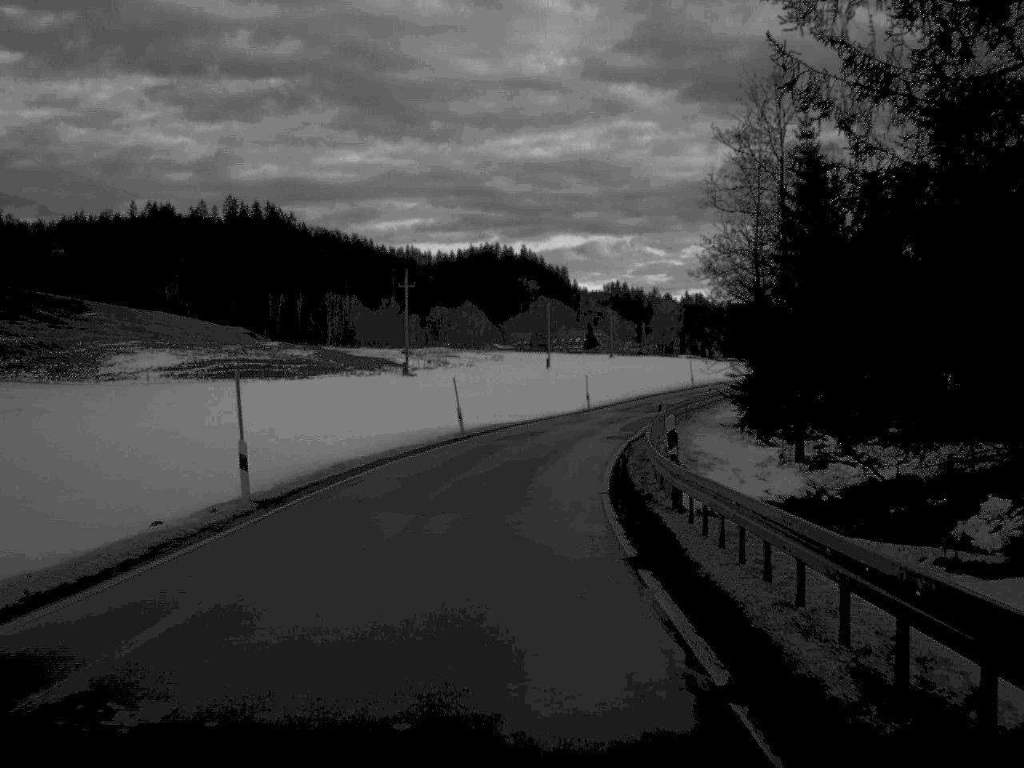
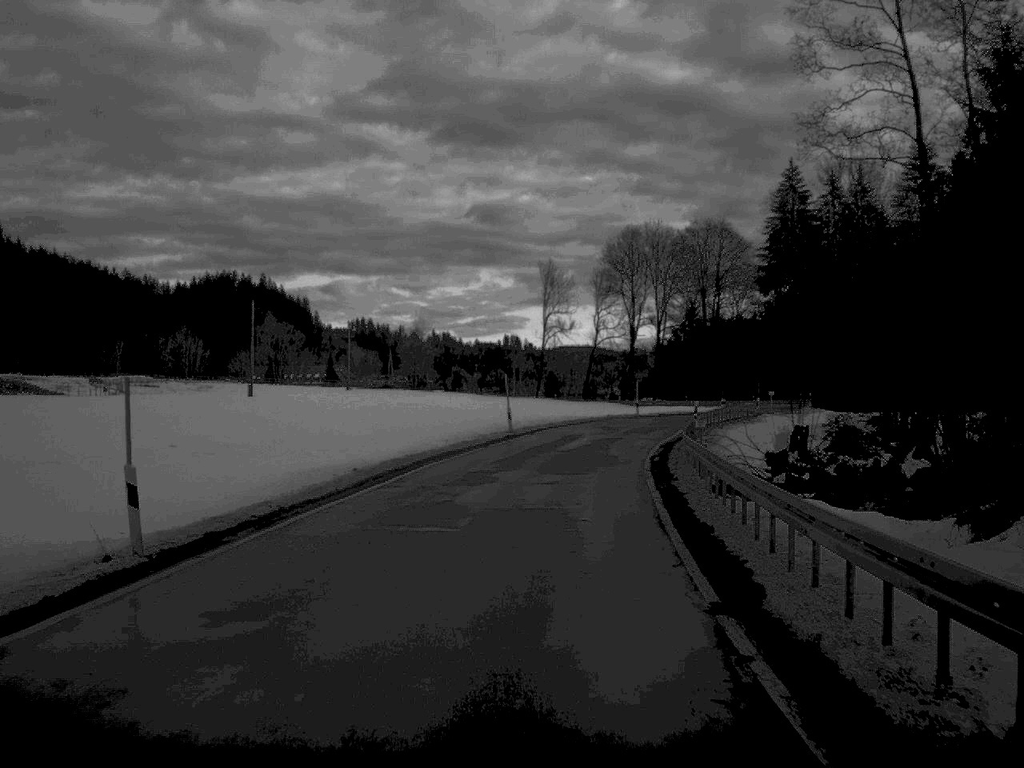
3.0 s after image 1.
(+5.1, +58.5) m; +12°
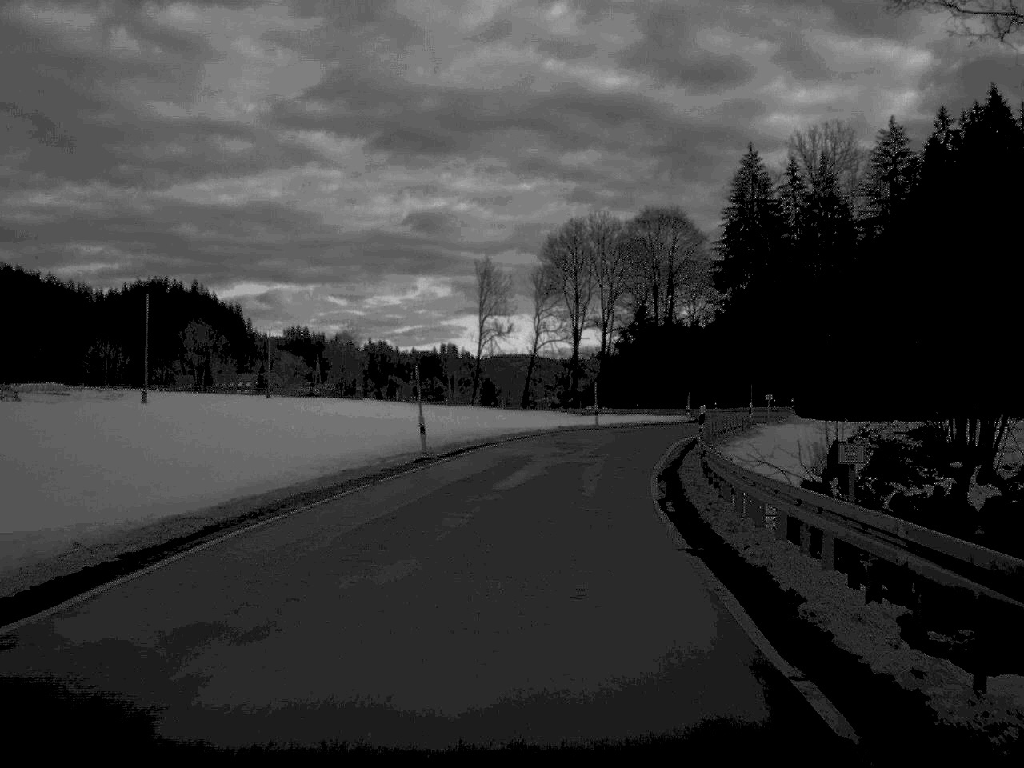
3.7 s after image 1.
(+0.4, +15.2) m; +3°
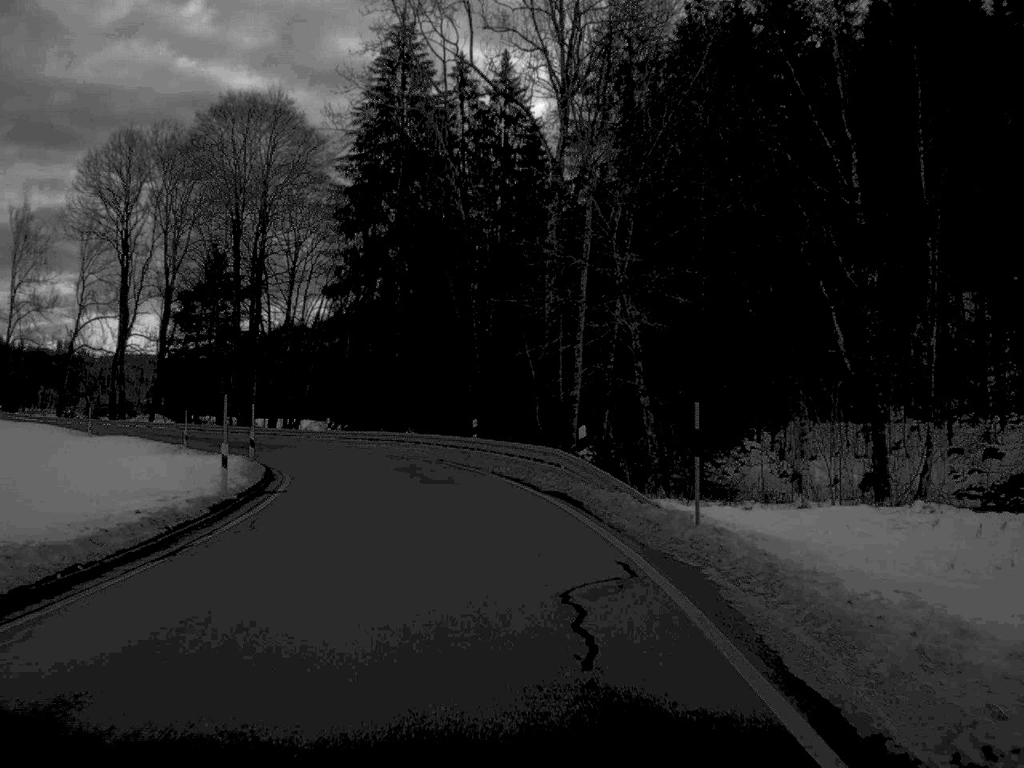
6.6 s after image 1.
(+9.1, +60.0) m; +16°
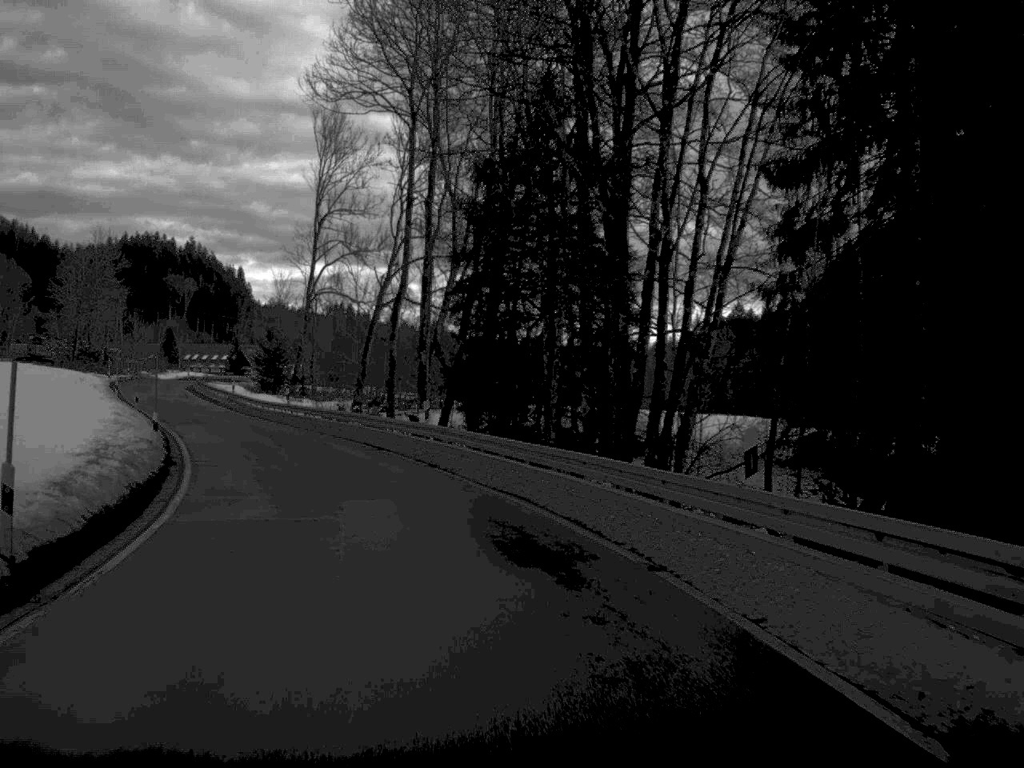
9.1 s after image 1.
(-7.1, +47.3) m; -21°
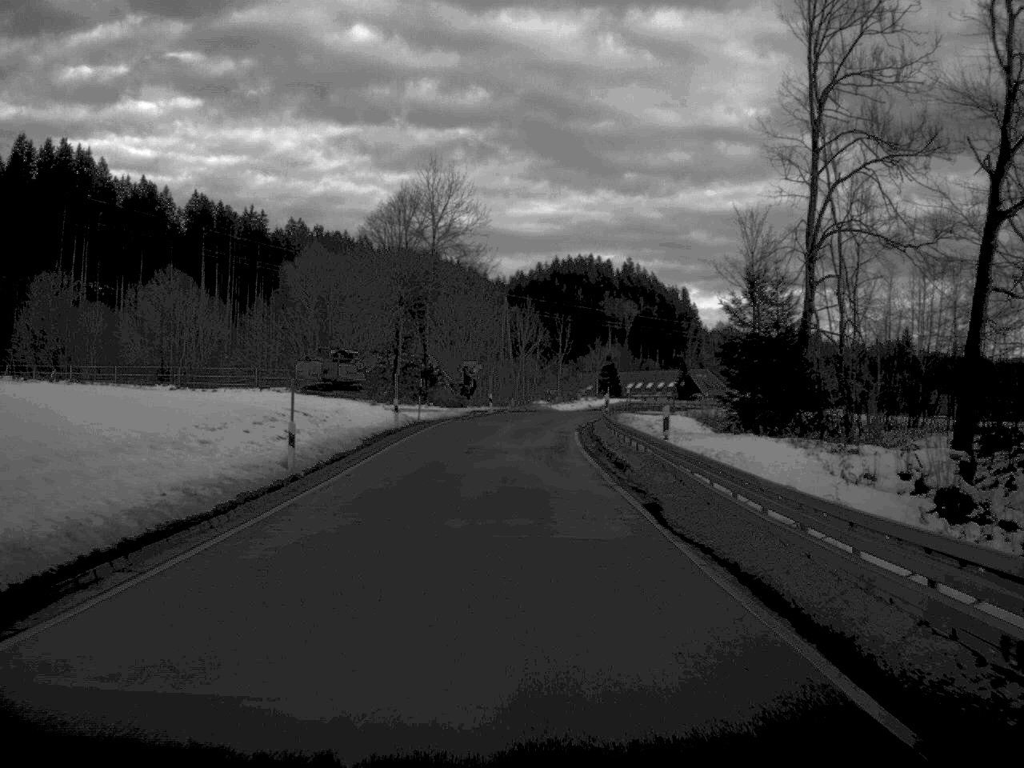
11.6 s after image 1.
(-10.9, +50.1) m; -20°
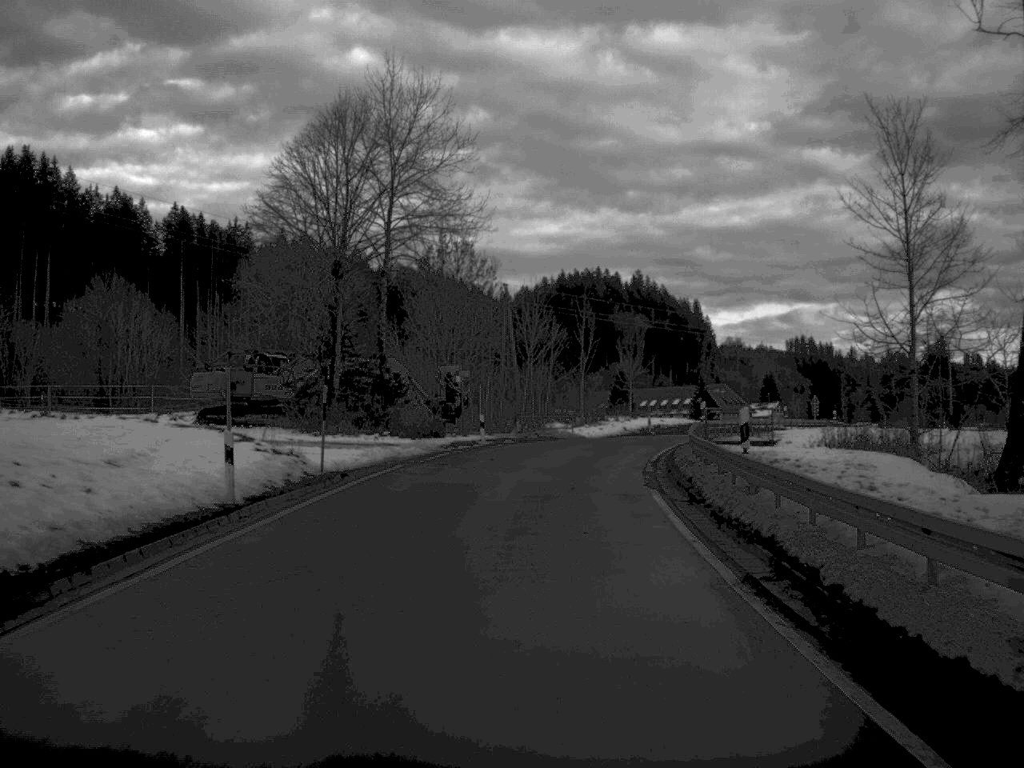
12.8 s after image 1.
(-0.1, +25.2) m; 0°
